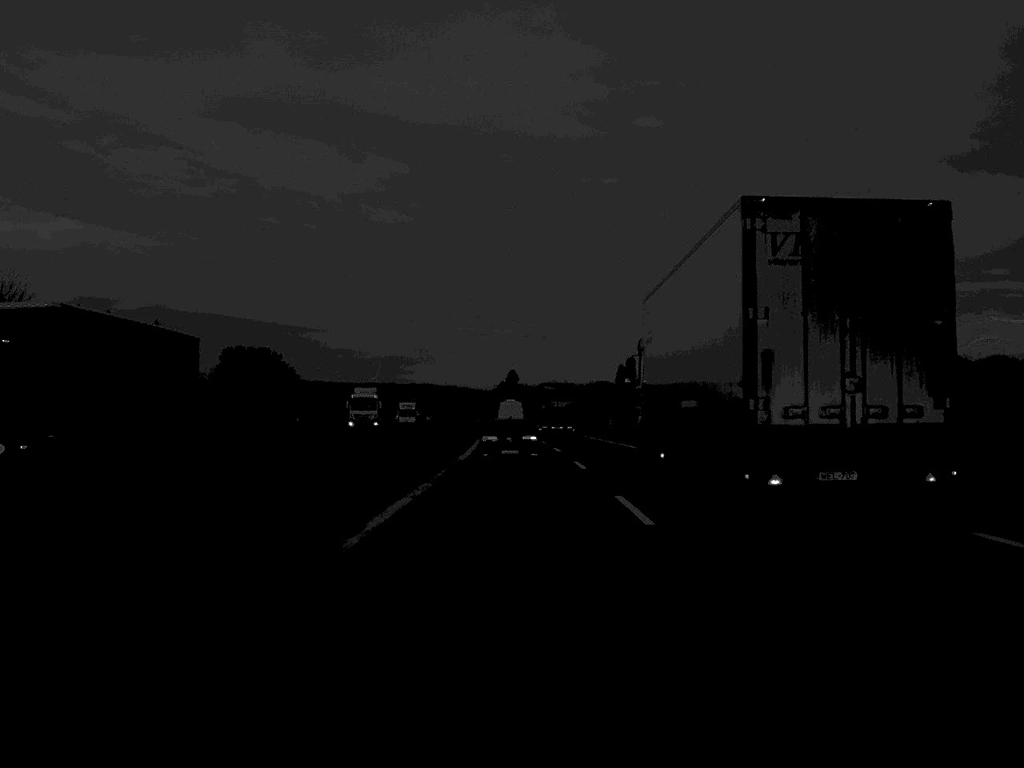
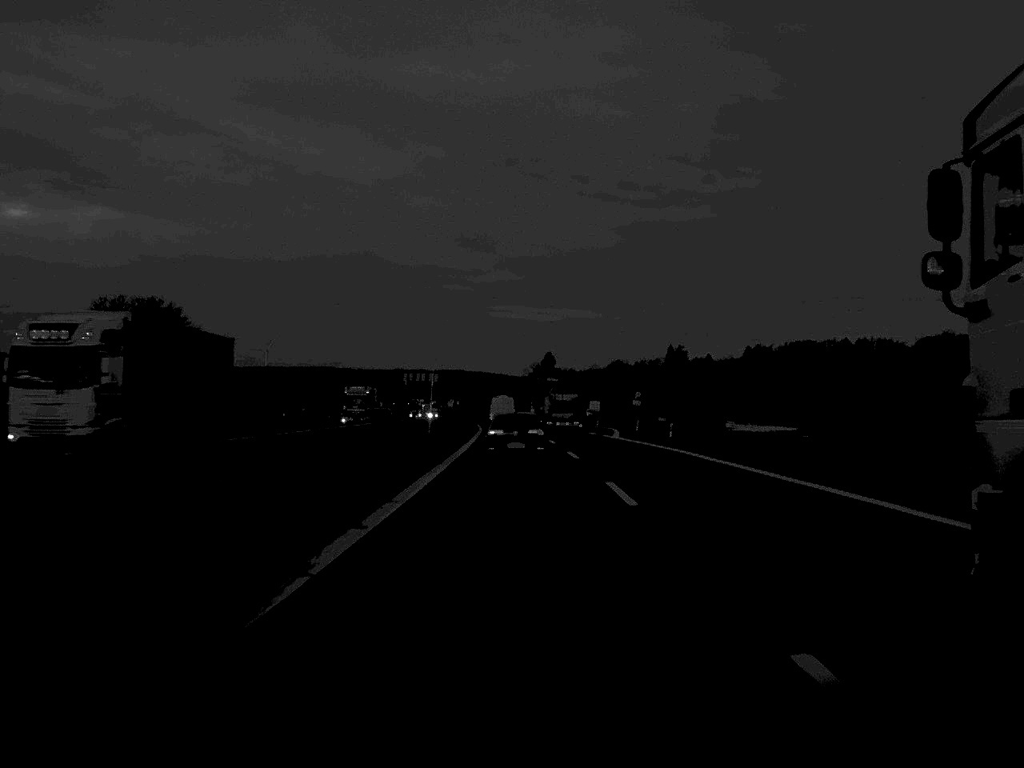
(-0.9, +86.9) m; -2°
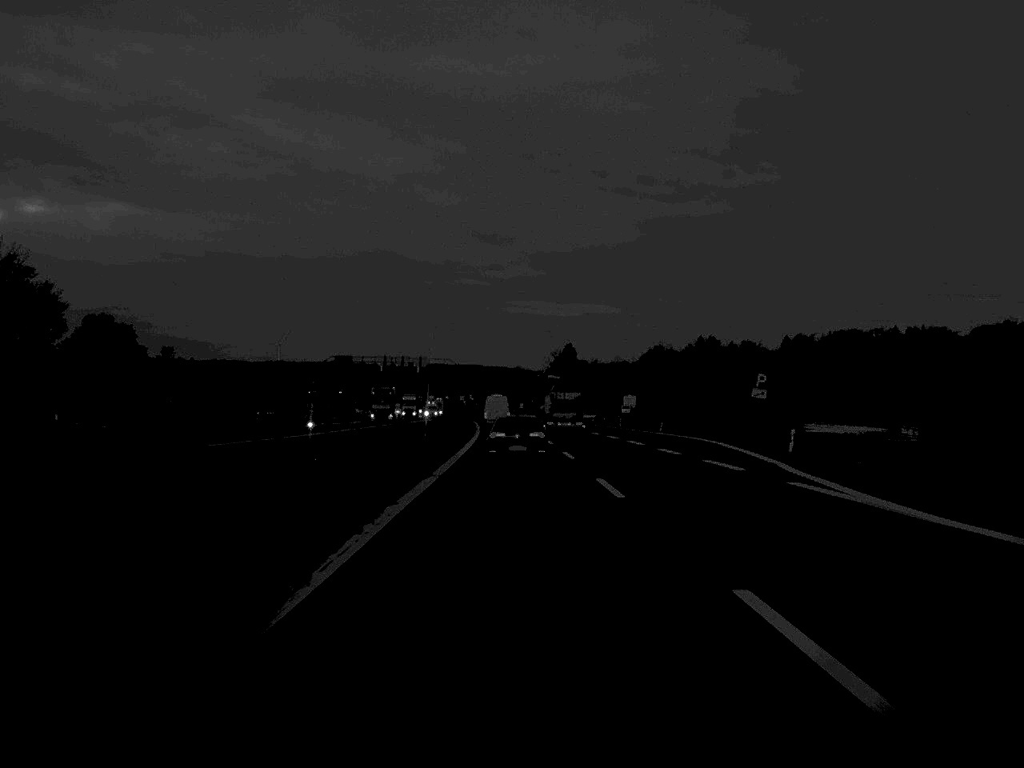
(-0.4, +51.3) m; -1°
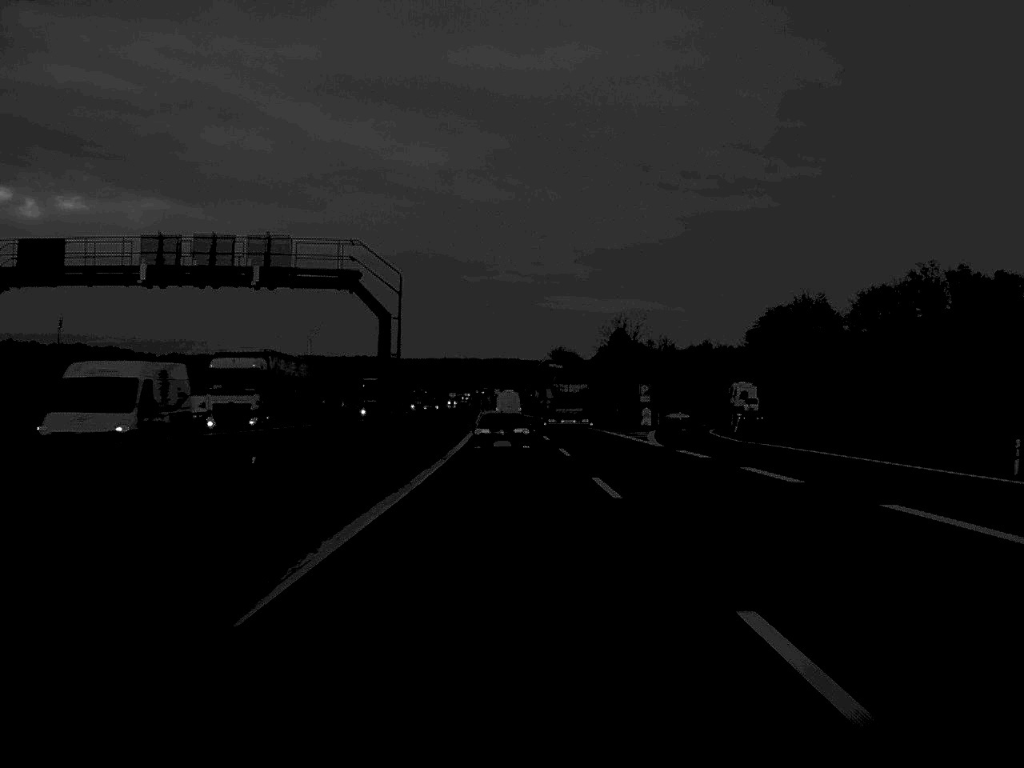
(-1.2, +91.2) m; -2°
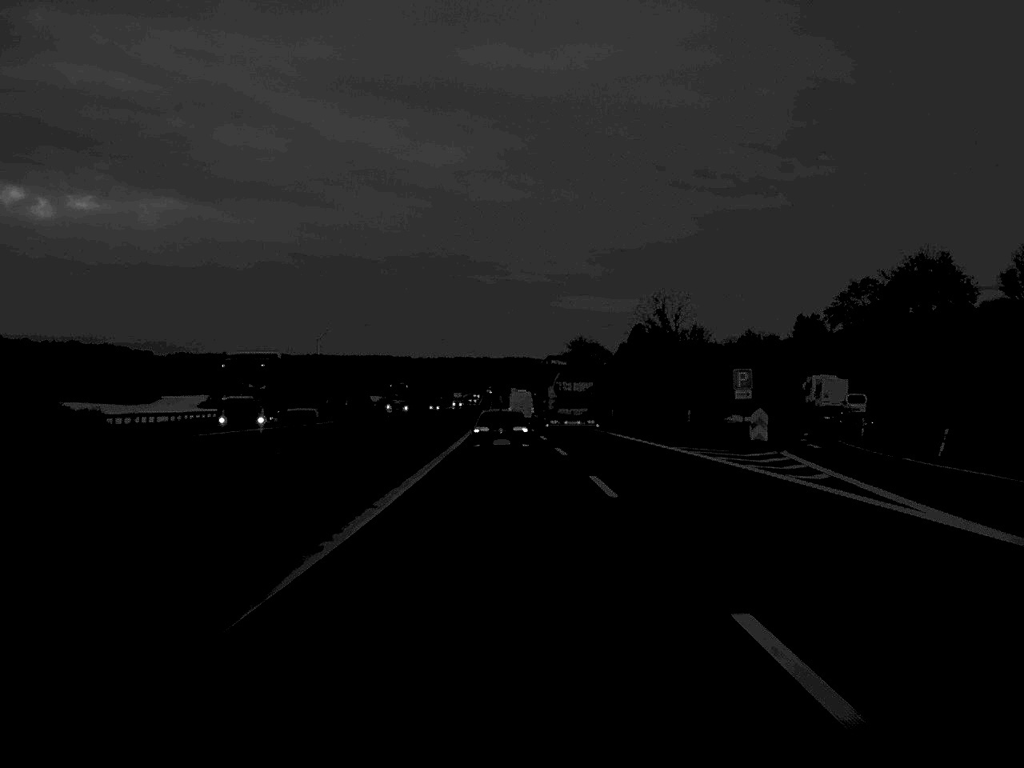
(-0.2, +36.0) m; -1°
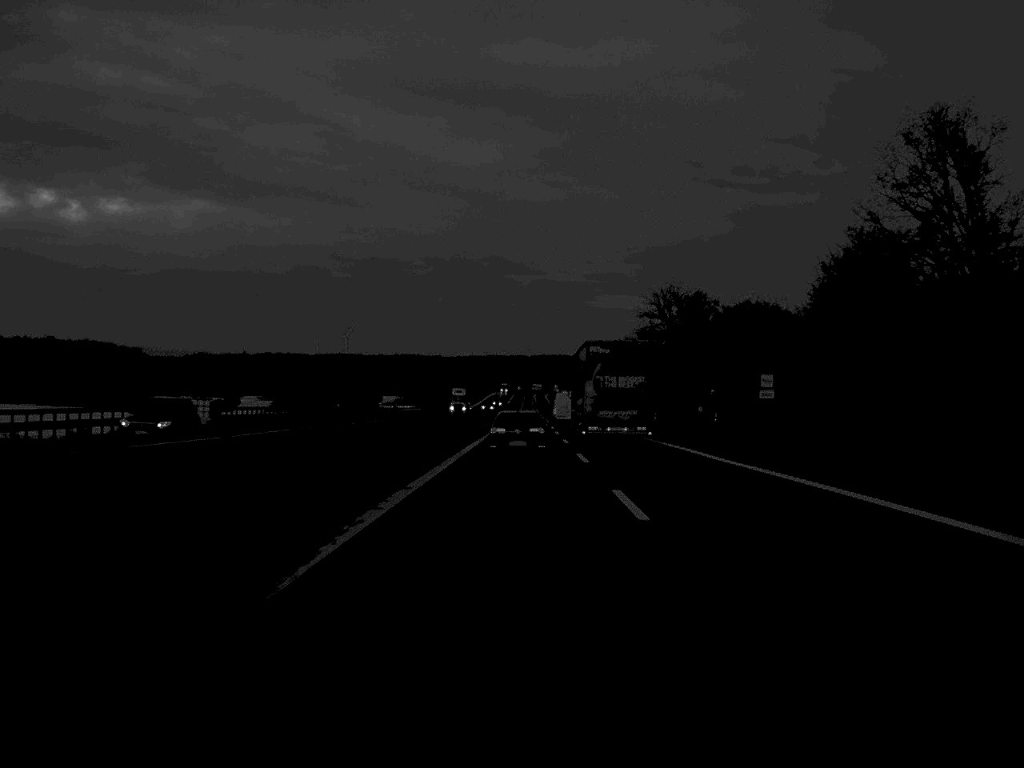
(-1.4, +93.7) m; -1°
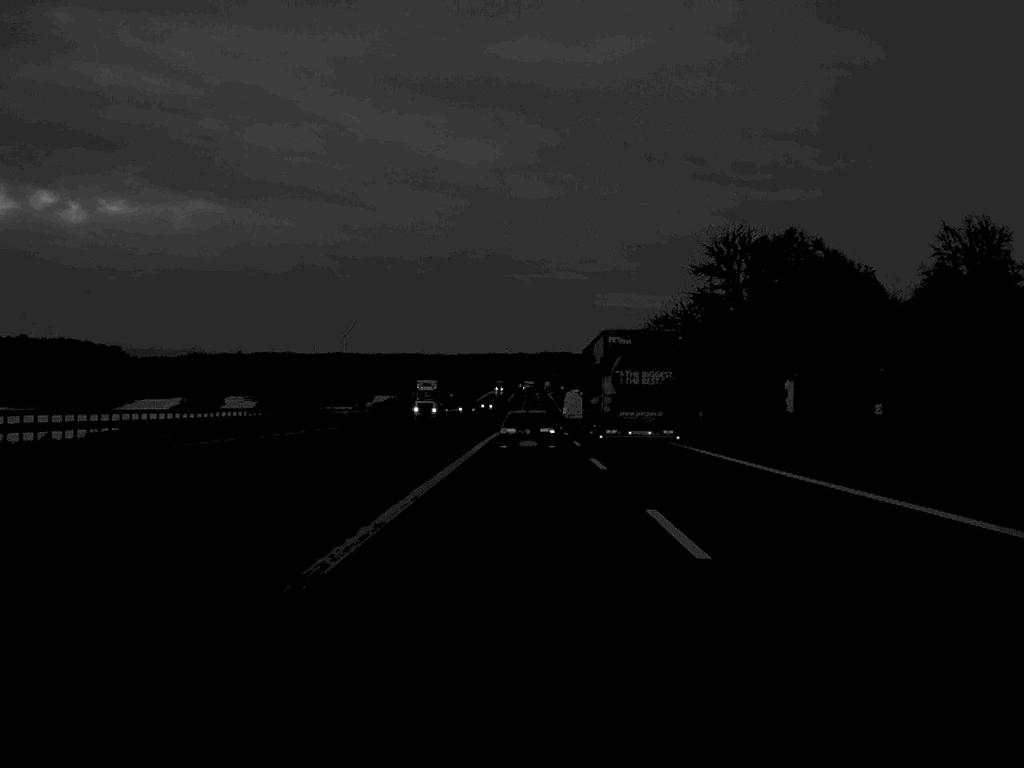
(0.0, +39.8) m; 0°
